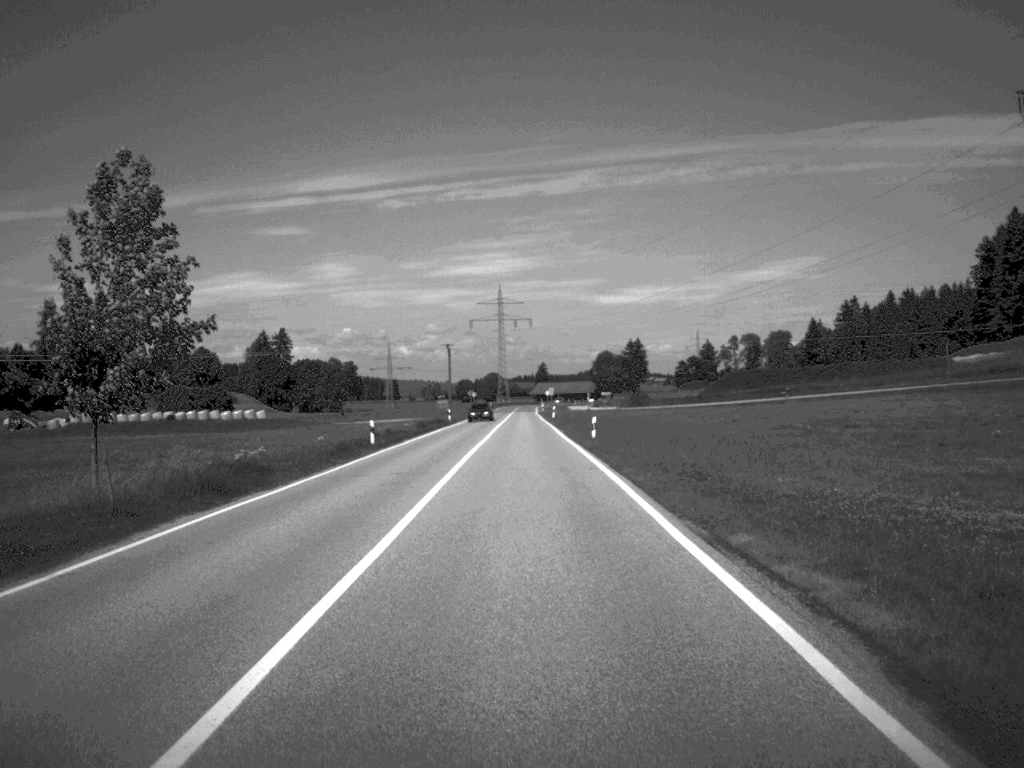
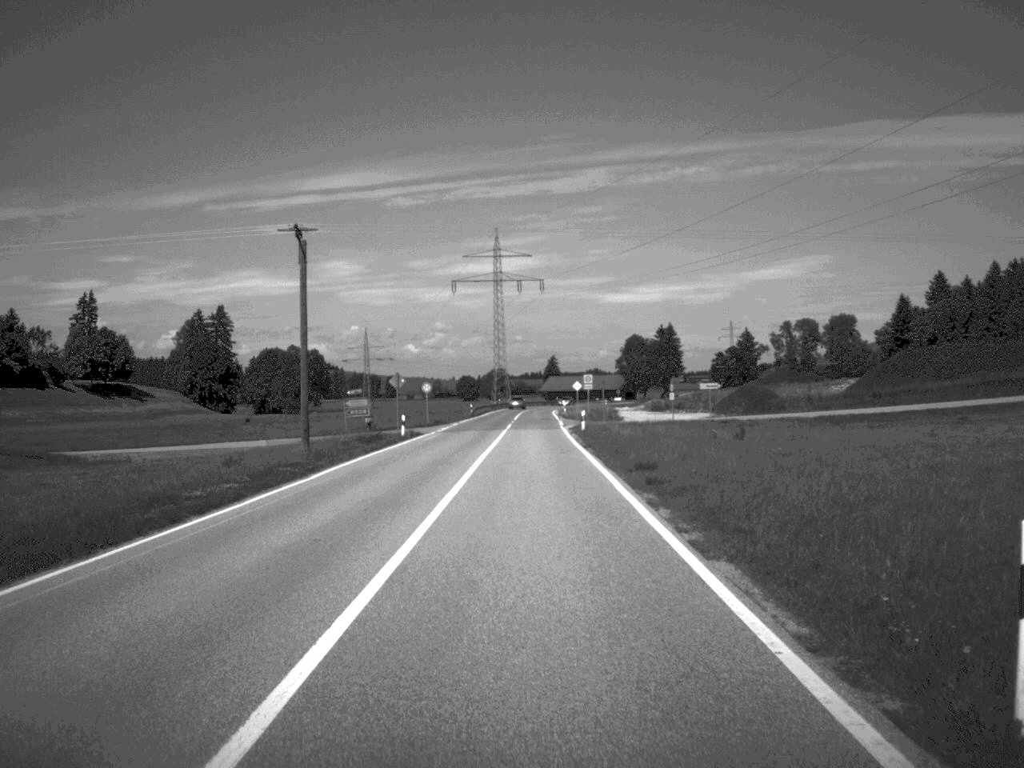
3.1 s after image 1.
(-0.5, +89.0) m; -1°
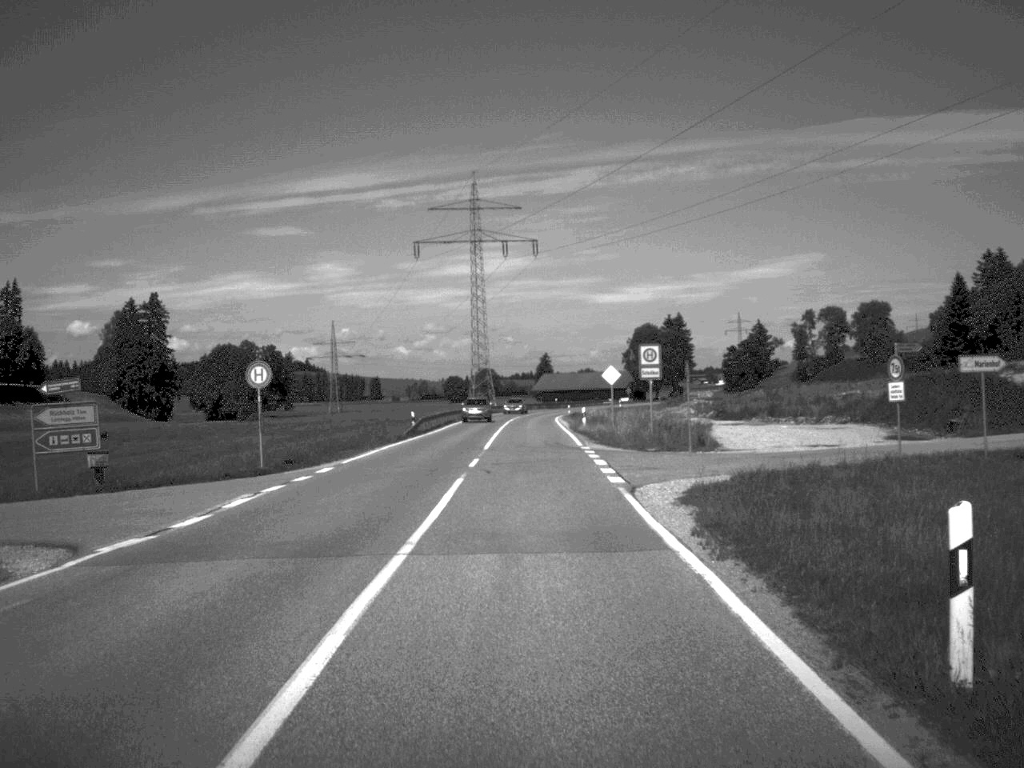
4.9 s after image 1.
(+0.1, +48.3) m; 0°
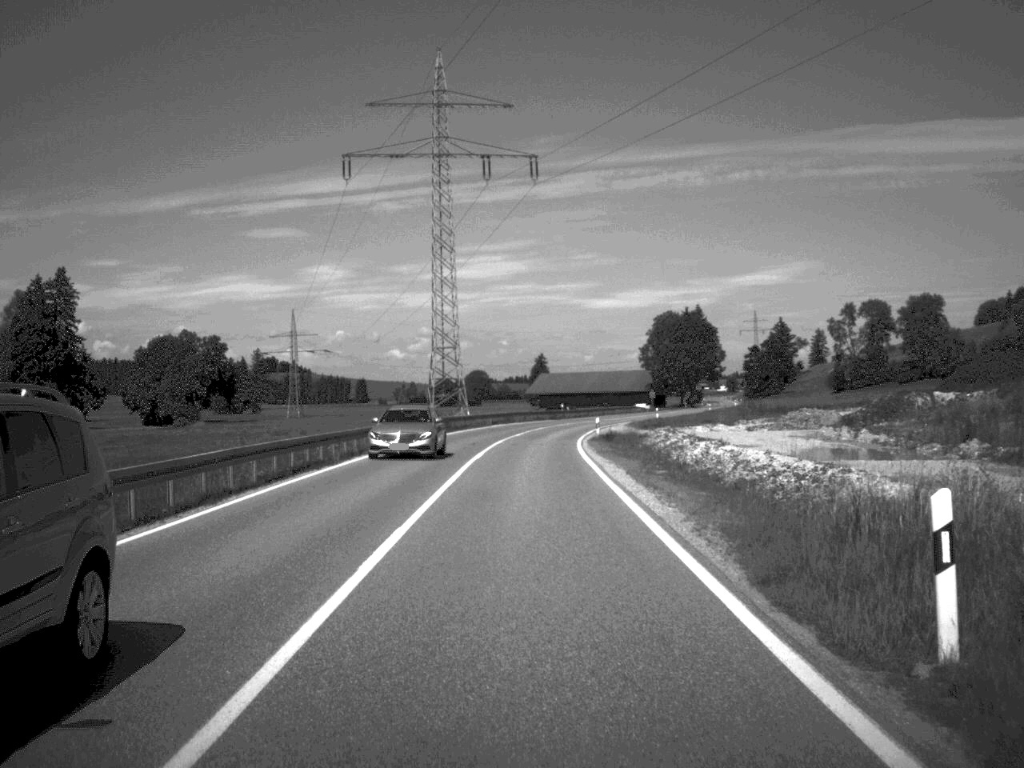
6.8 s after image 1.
(+0.1, +51.1) m; 0°
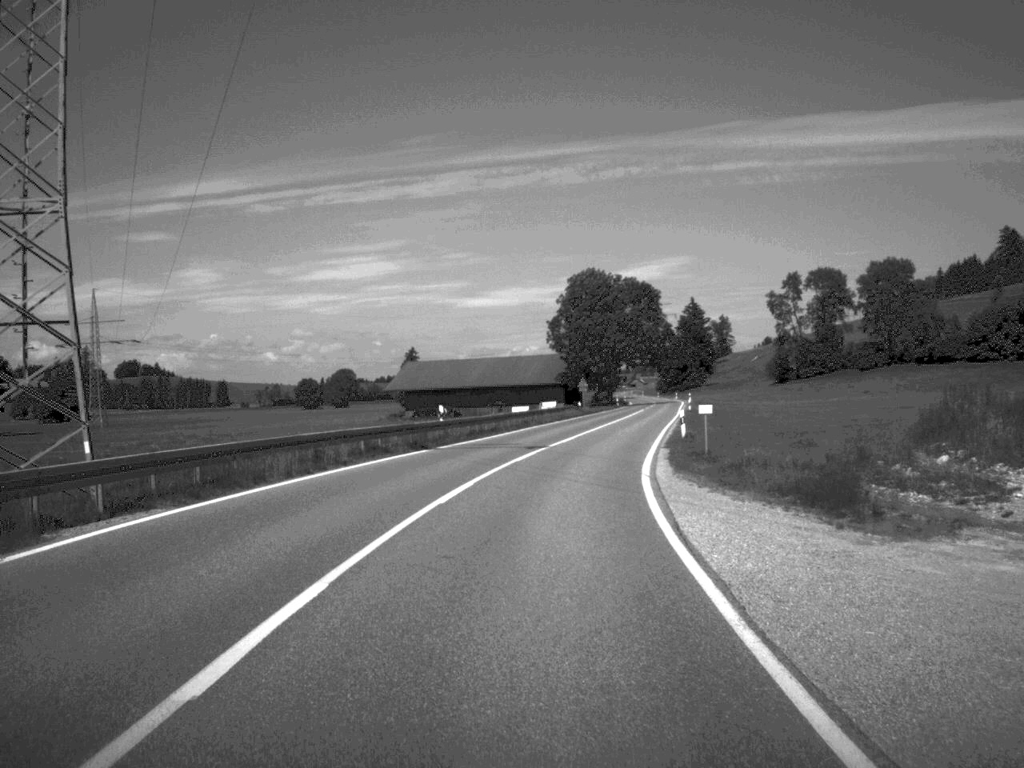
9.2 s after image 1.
(+1.6, +63.9) m; +6°
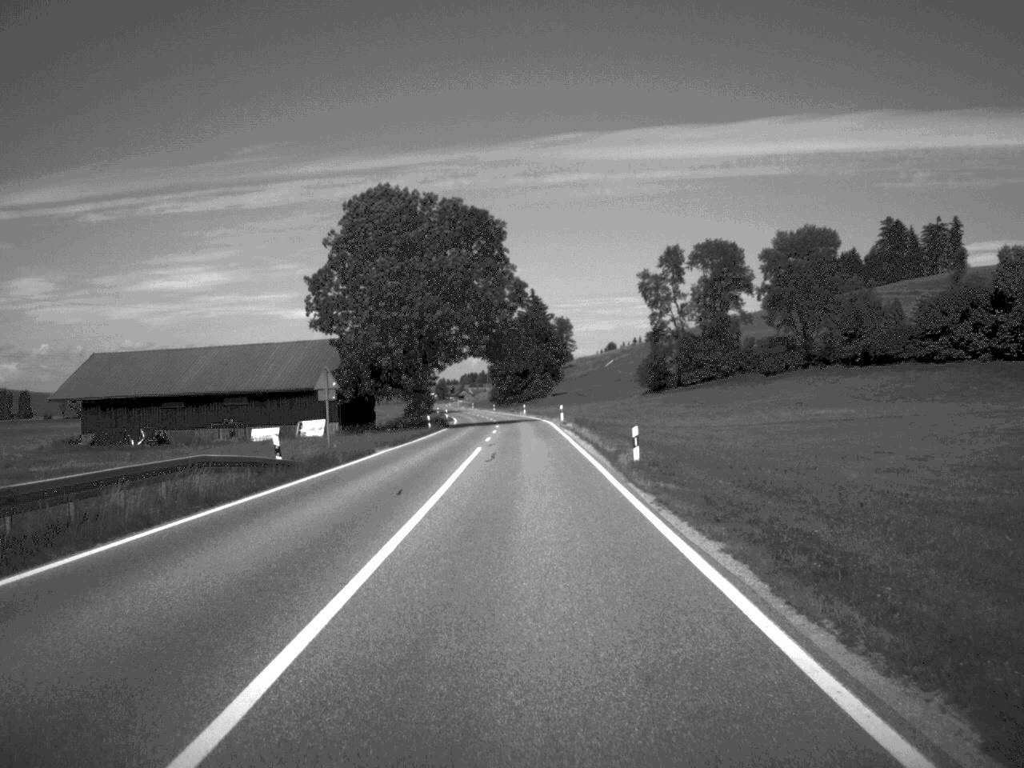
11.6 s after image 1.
(+5.3, +63.2) m; +7°
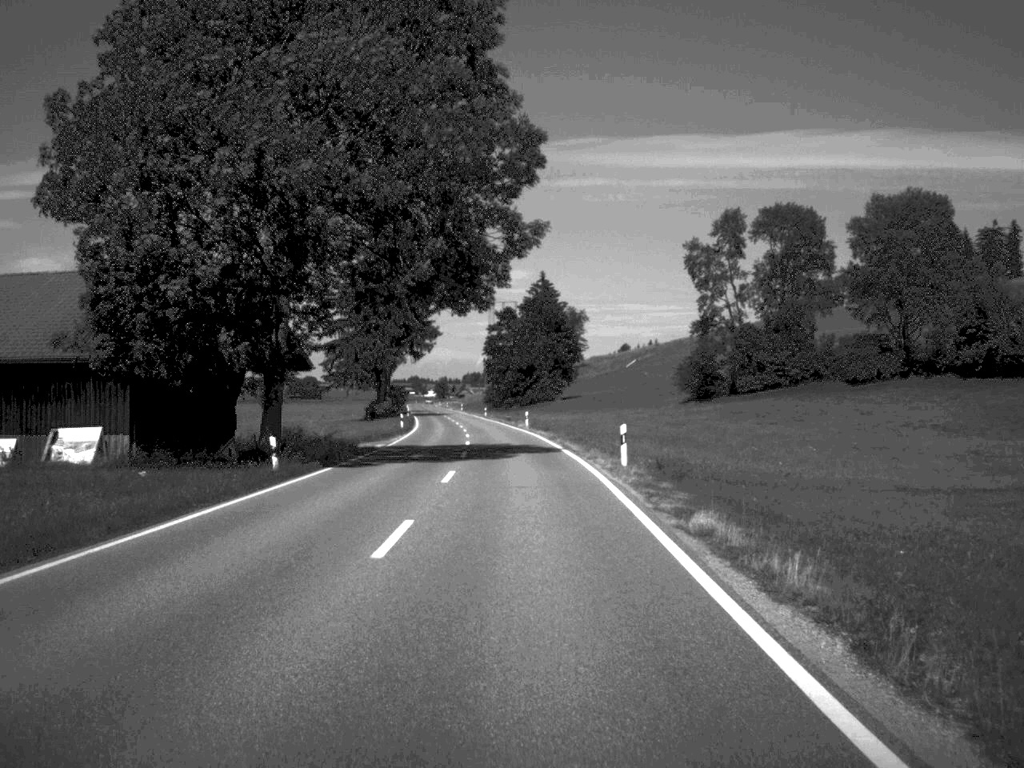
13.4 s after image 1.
(-0.1, +47.2) m; 0°
